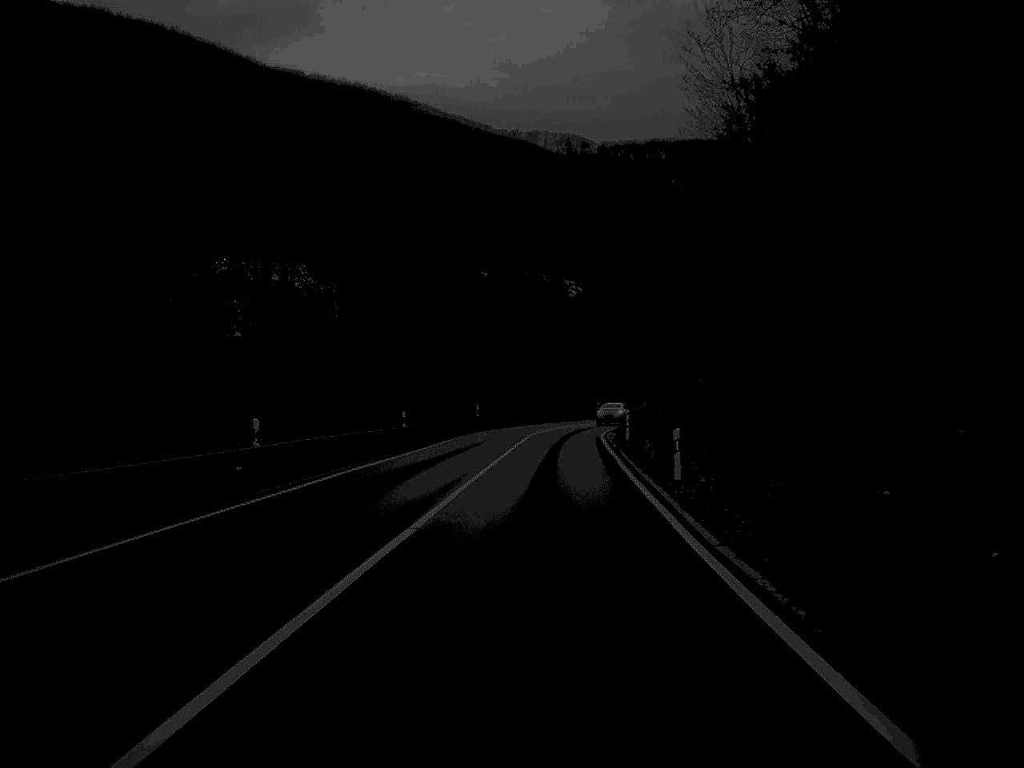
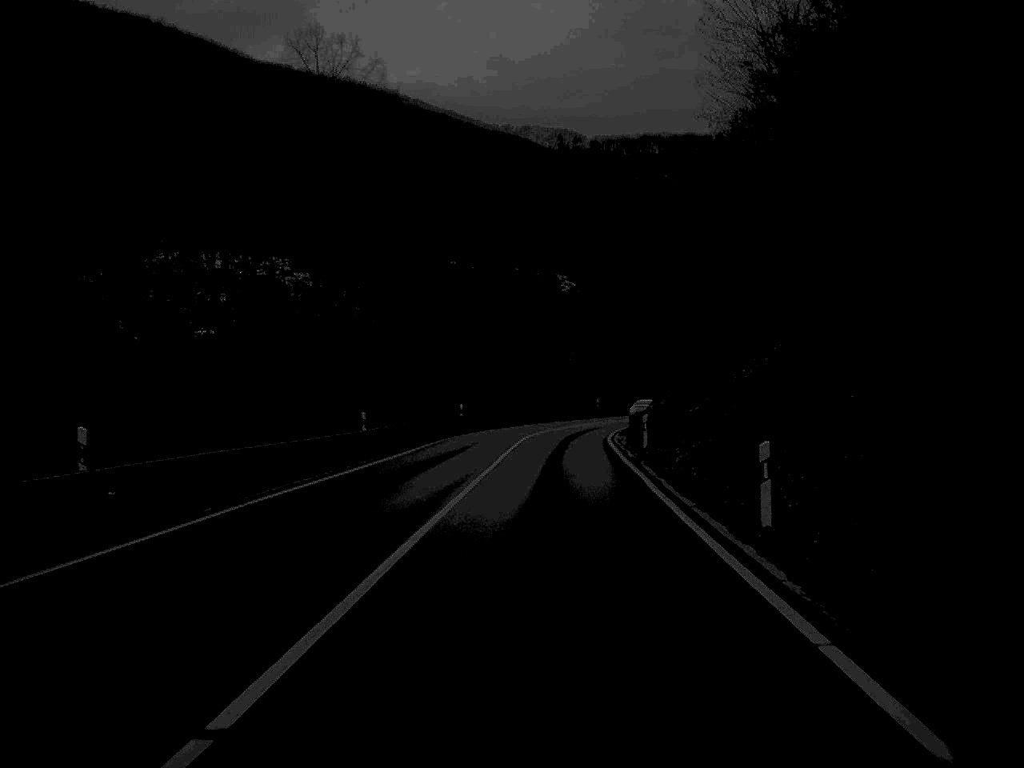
(0.0, +10.0) m; 0°
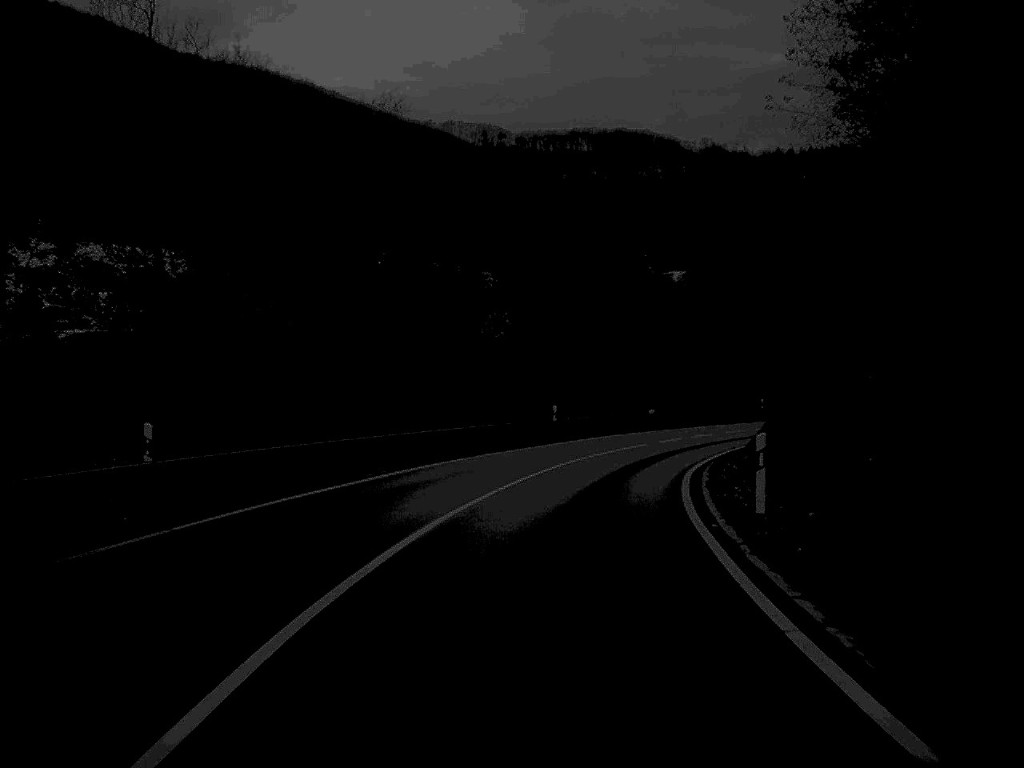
(+1.1, +44.1) m; +4°
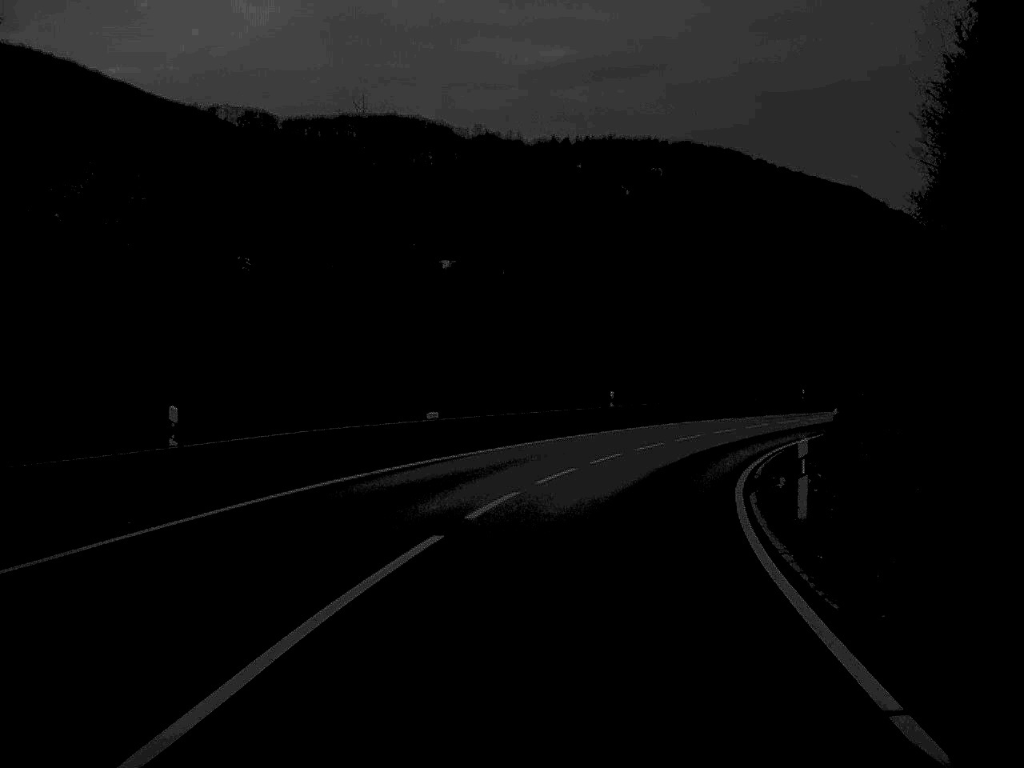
(+2.7, +31.8) m; +11°
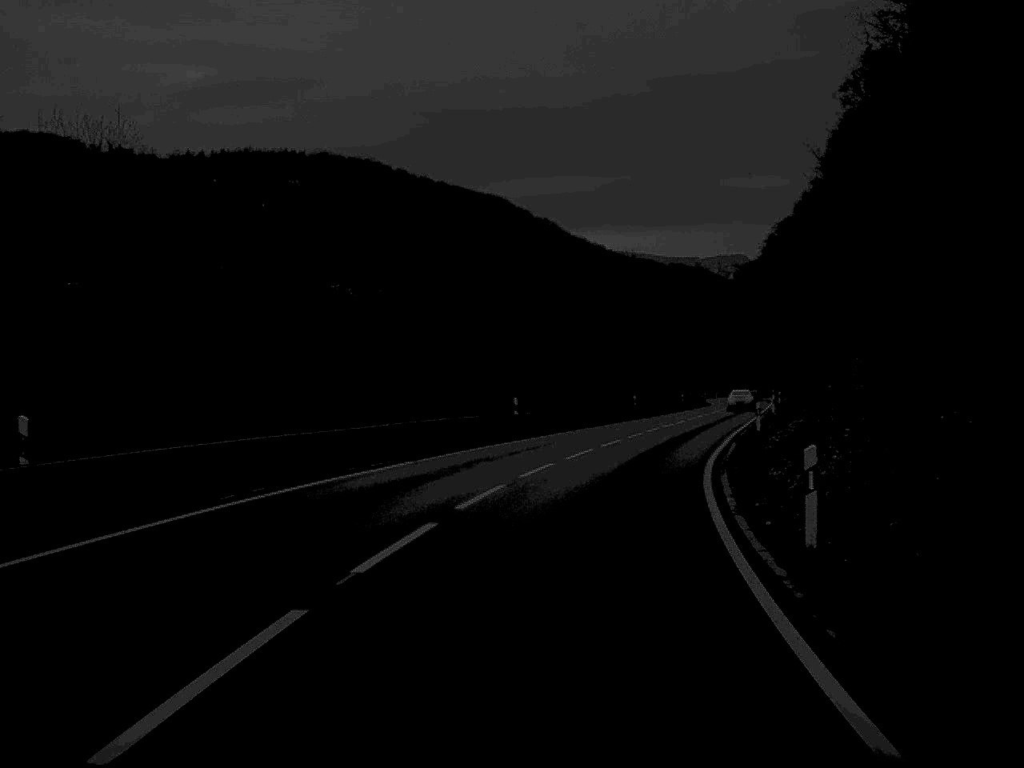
(+4.6, +33.6) m; +16°
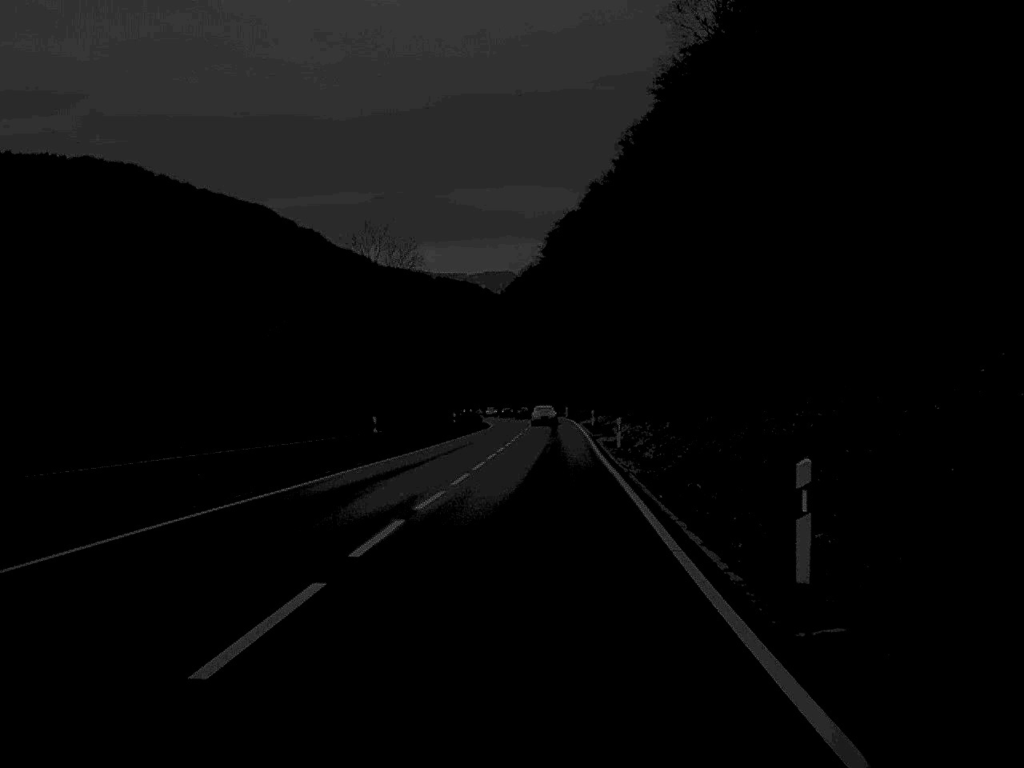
(+3.5, +33.2) m; +10°
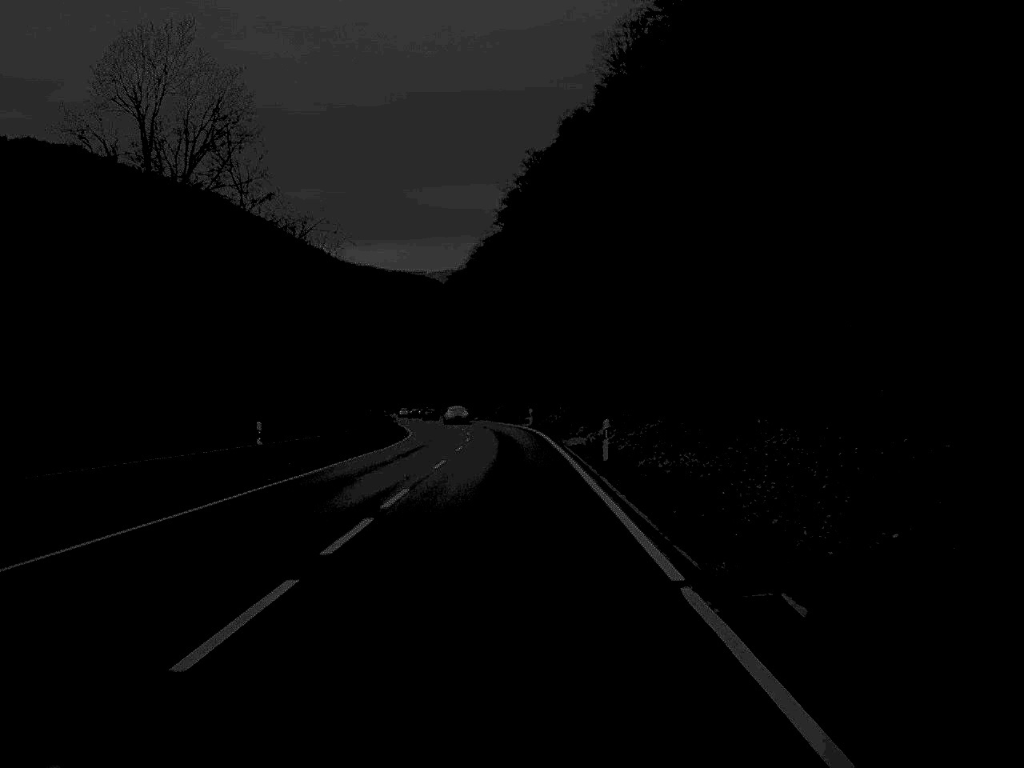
(+1.1, +47.5) m; +2°
